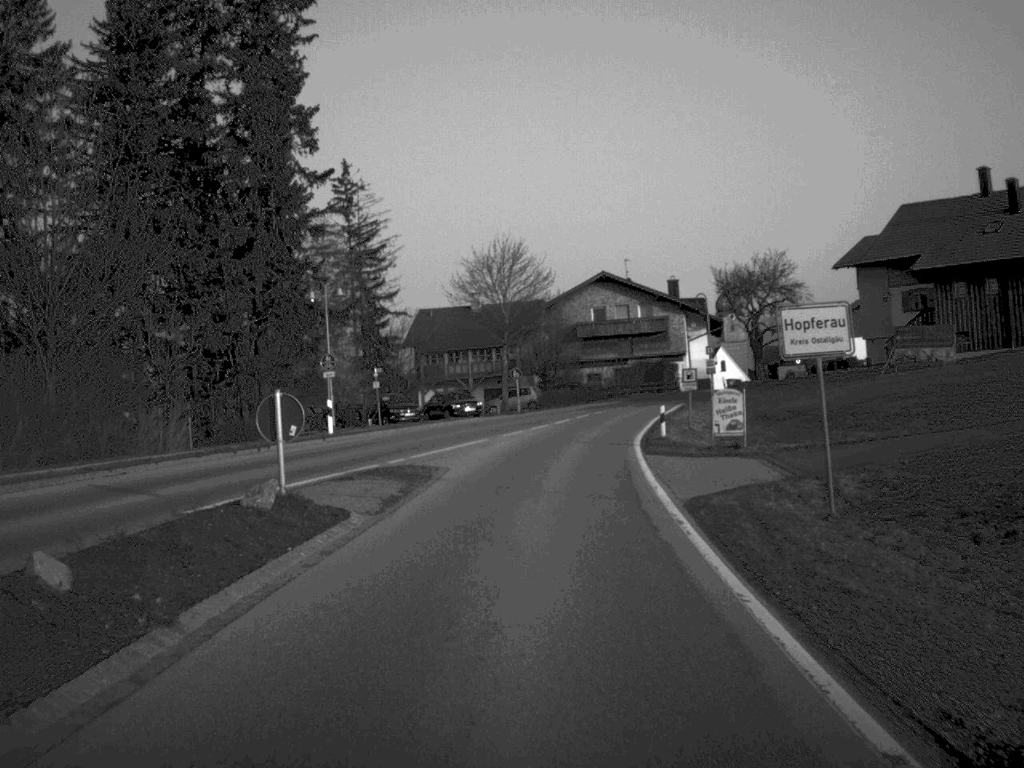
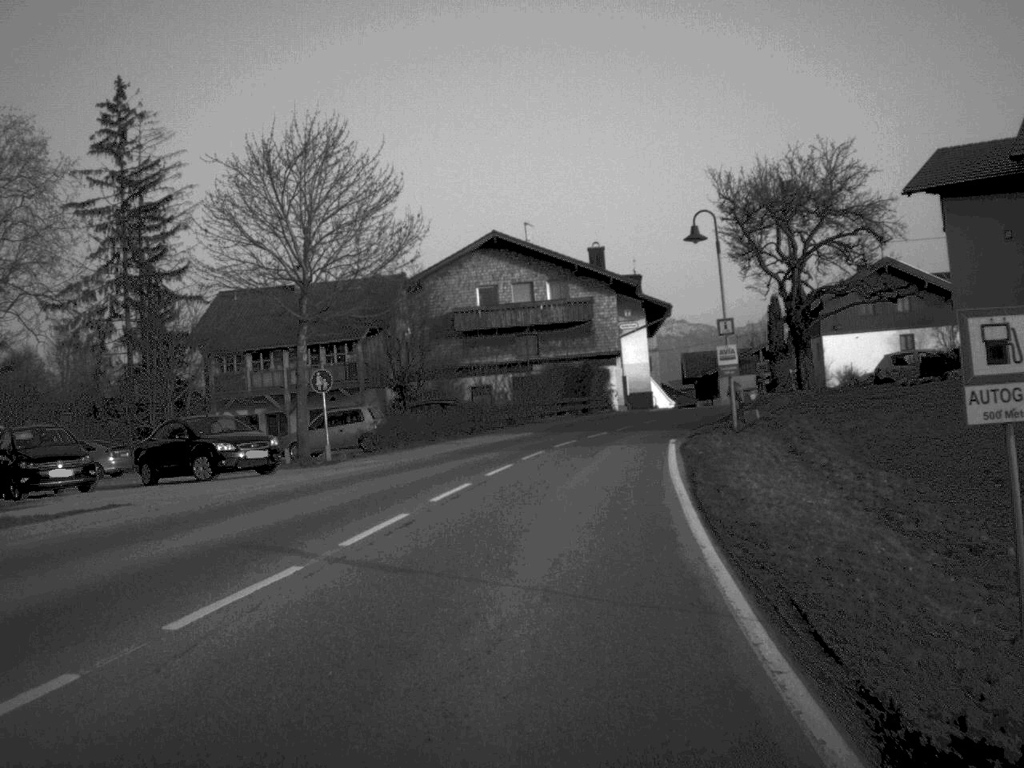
(+1.6, +33.7) m; +5°
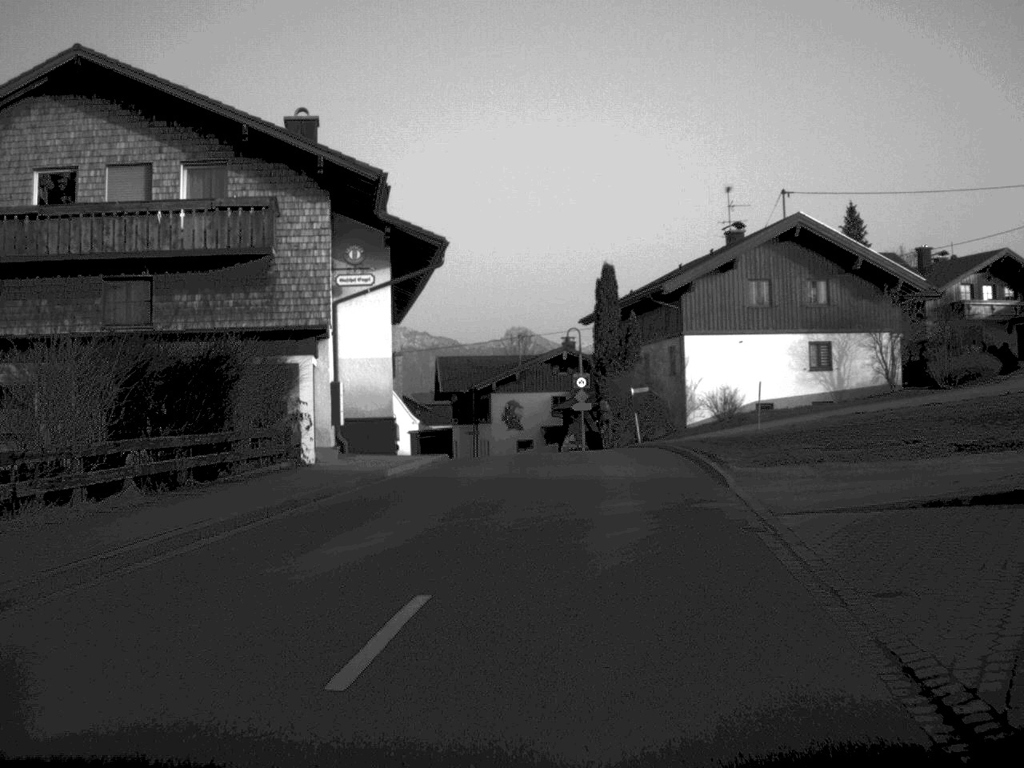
(+3.3, +36.4) m; +12°
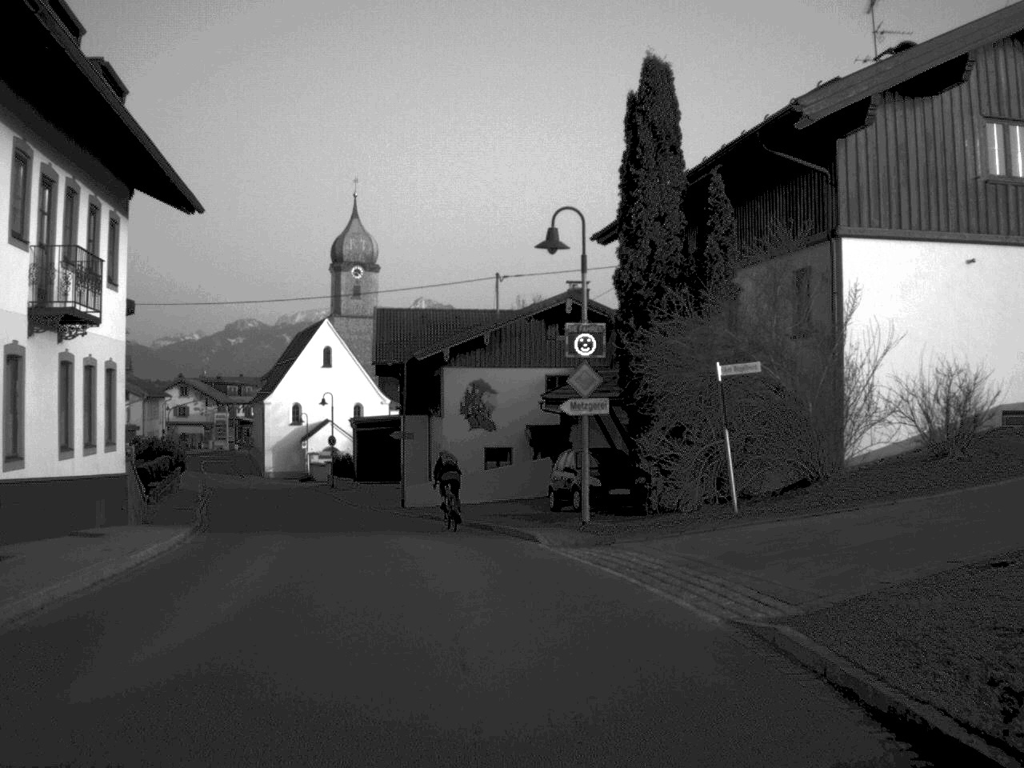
(+1.7, +32.2) m; -1°
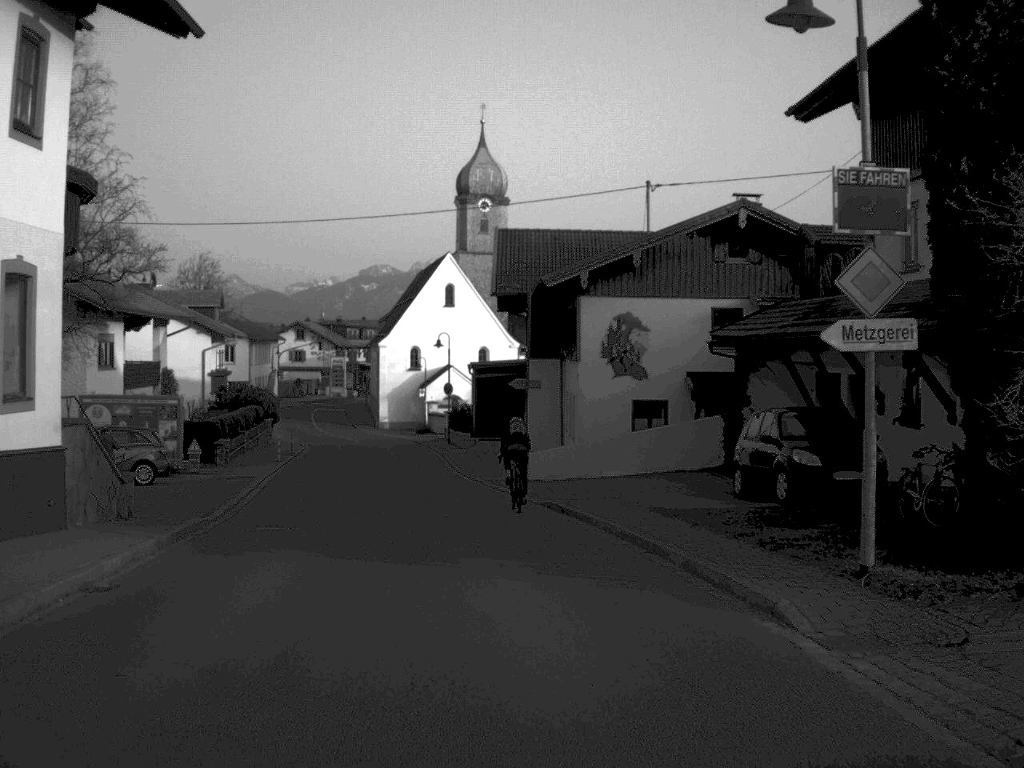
(-0.6, +10.5) m; -6°
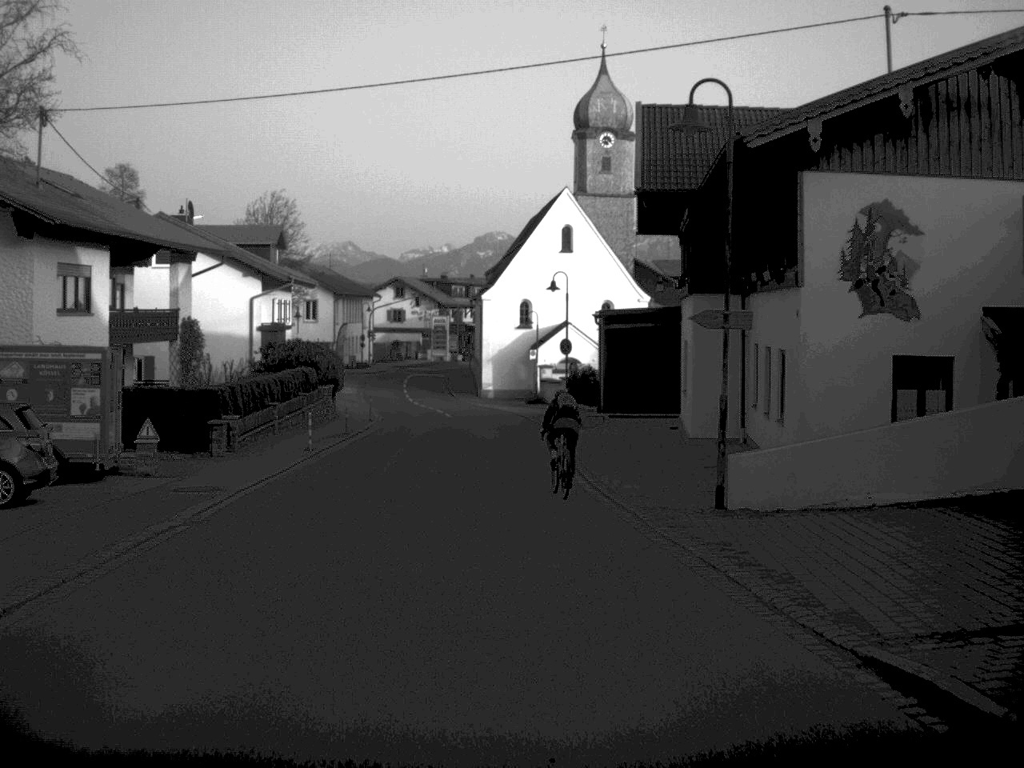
(-0.8, +15.9) m; -5°
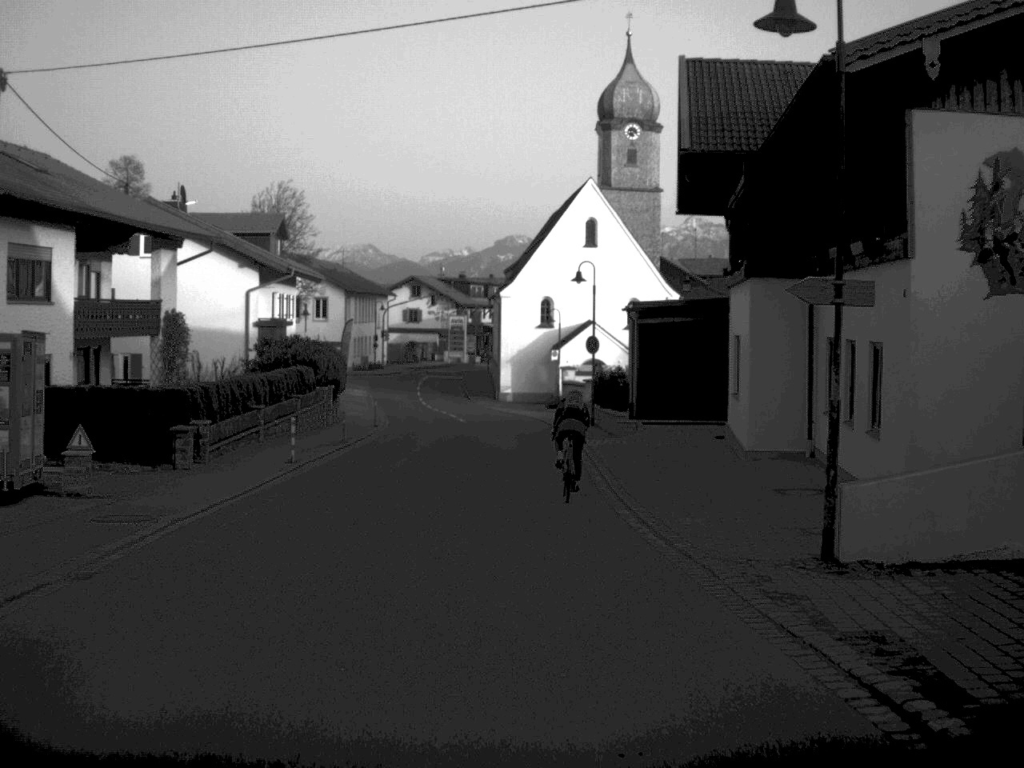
(0.0, +4.9) m; -1°
